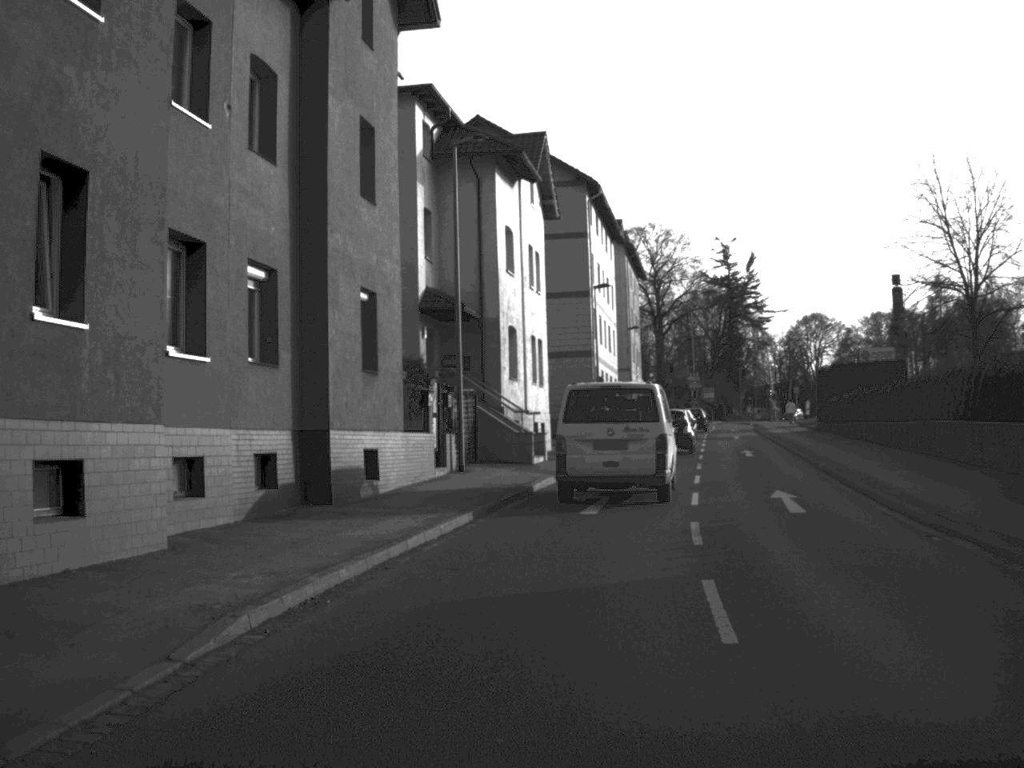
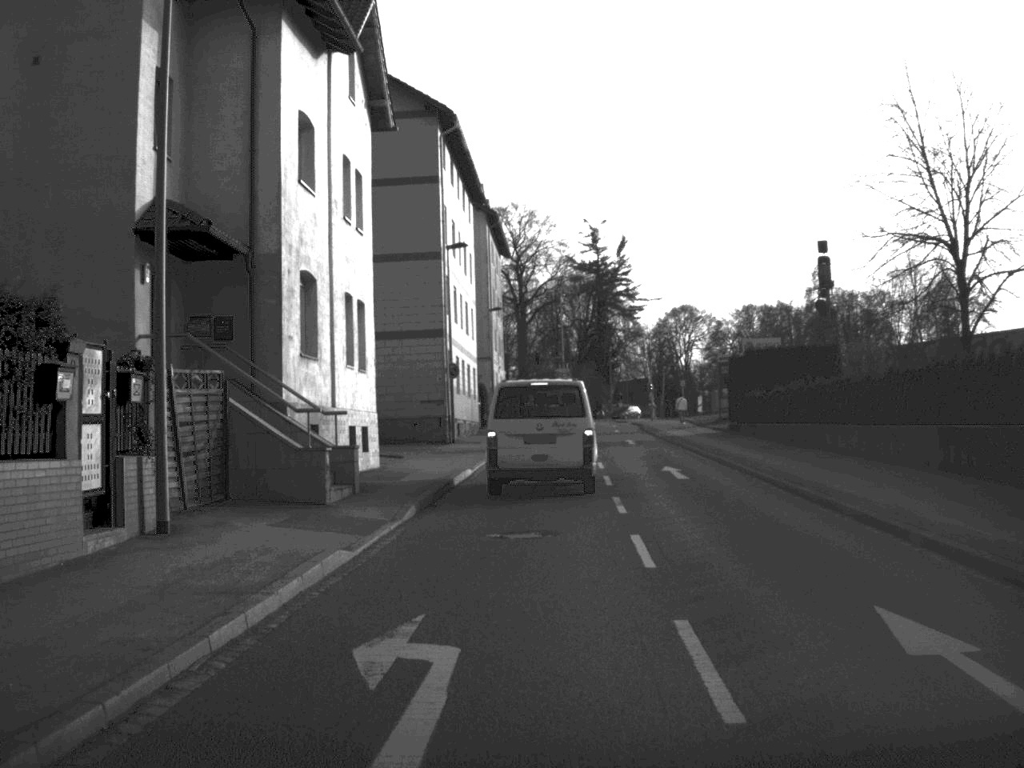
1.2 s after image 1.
(+0.8, +14.2) m; +6°
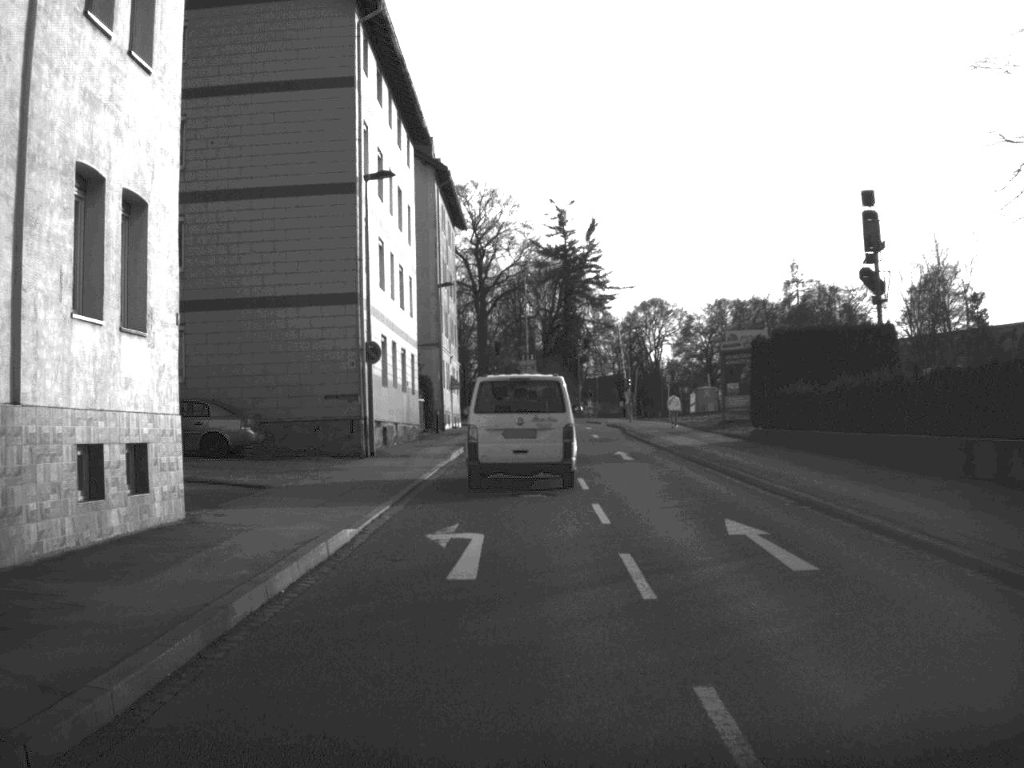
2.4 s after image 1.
(+0.3, +14.2) m; +1°
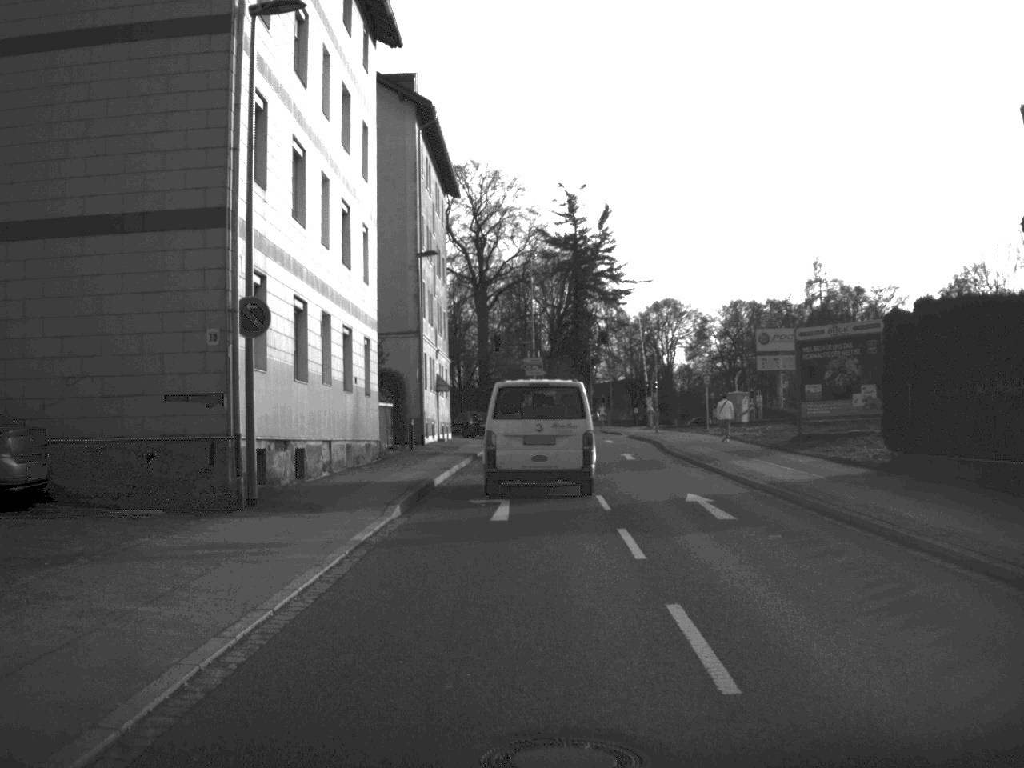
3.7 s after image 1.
(0.0, +15.0) m; 0°
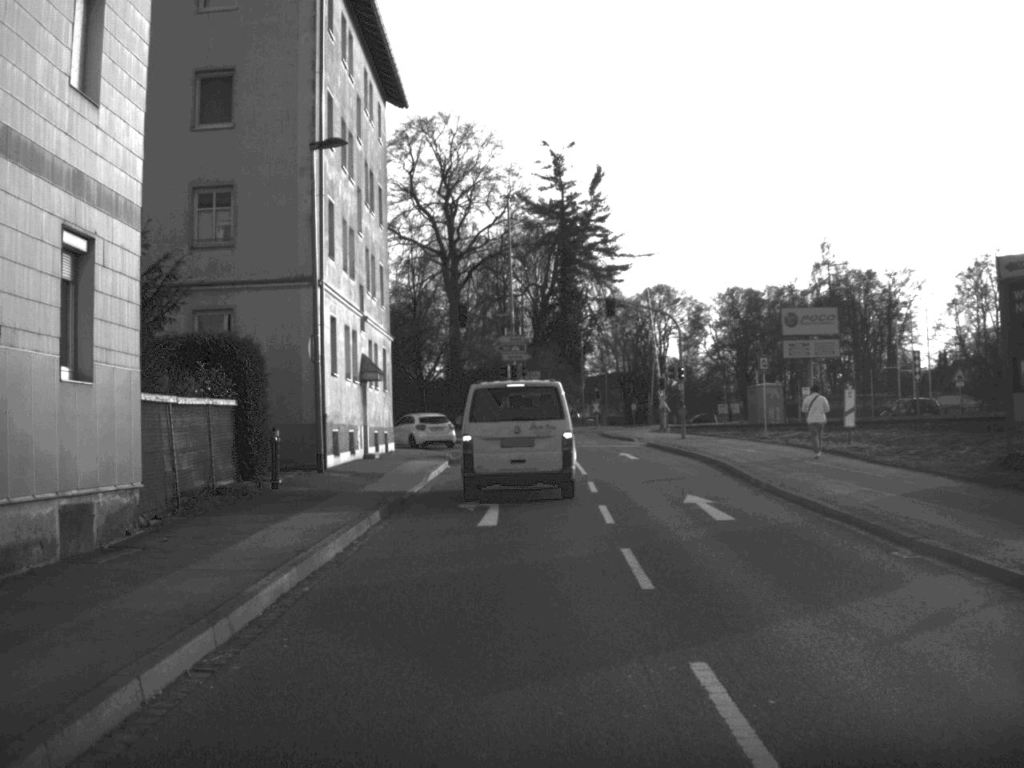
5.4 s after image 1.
(+0.2, +20.2) m; +1°
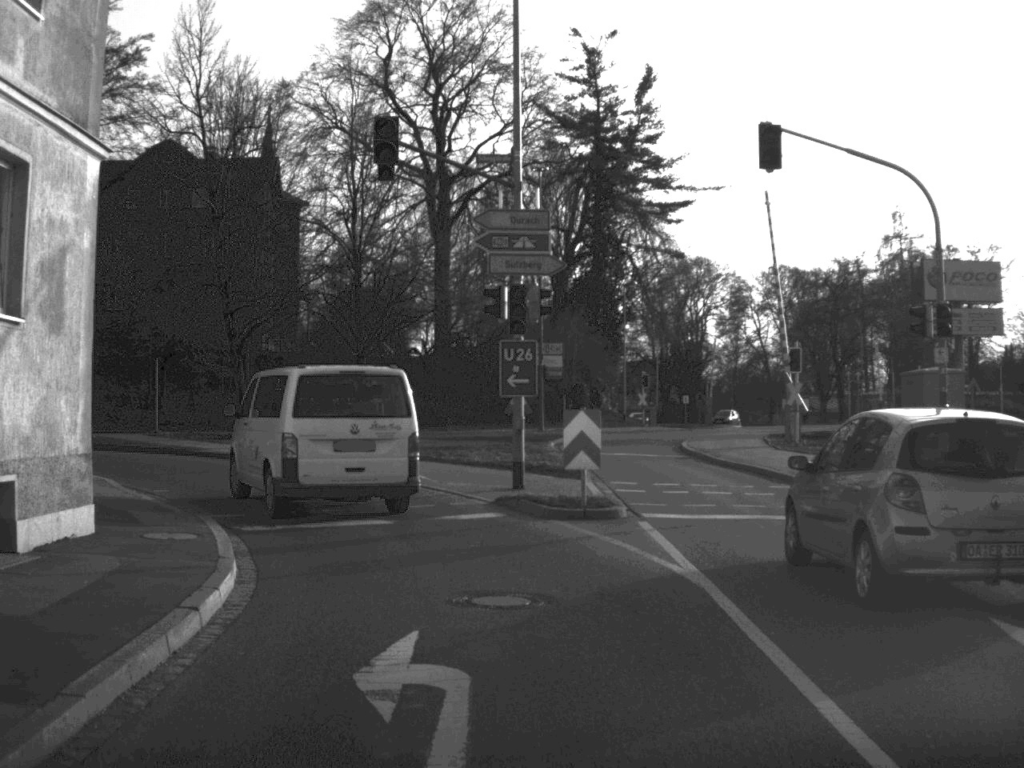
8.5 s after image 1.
(-0.1, +32.5) m; -1°
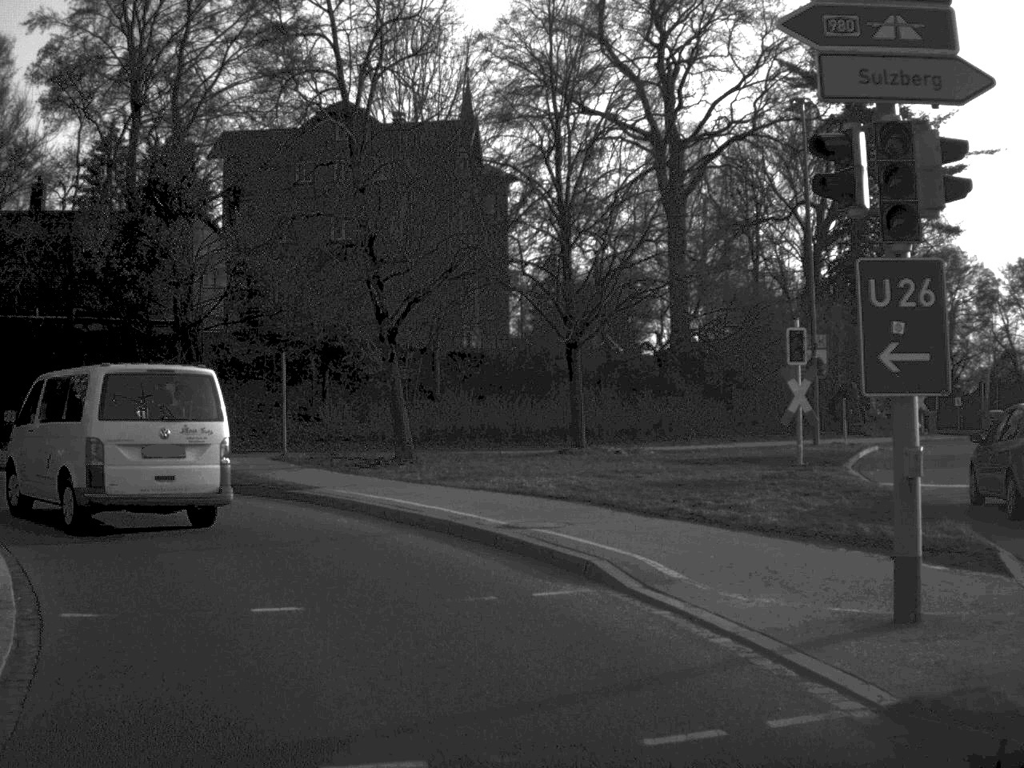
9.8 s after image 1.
(-0.9, +12.1) m; -11°
